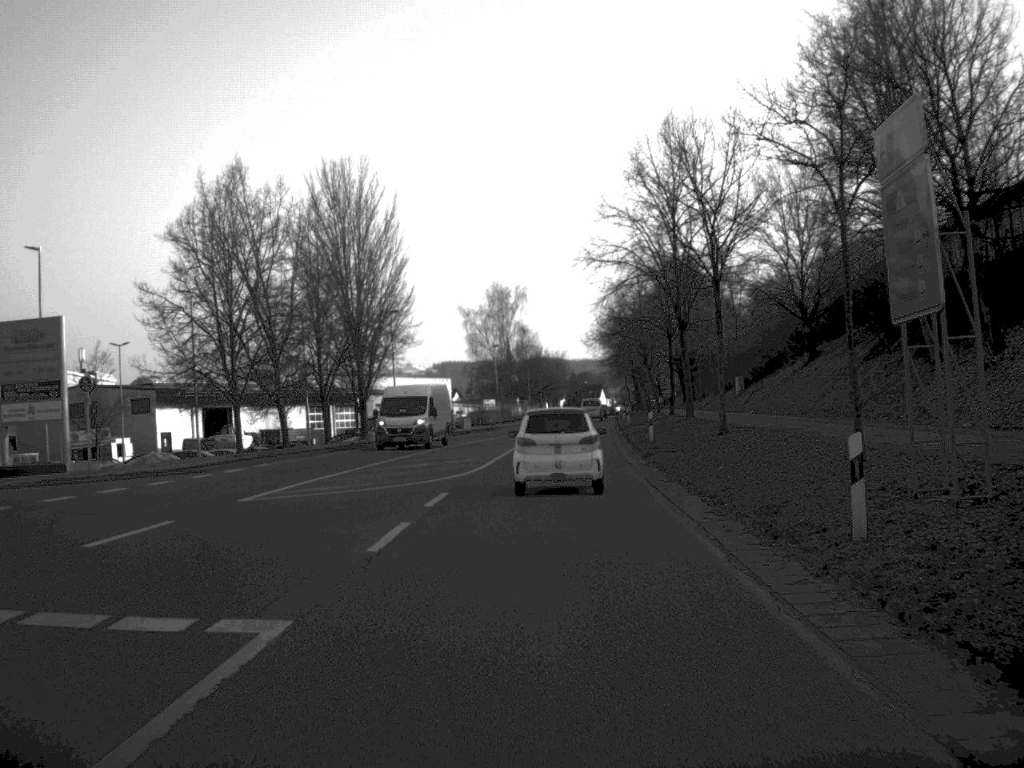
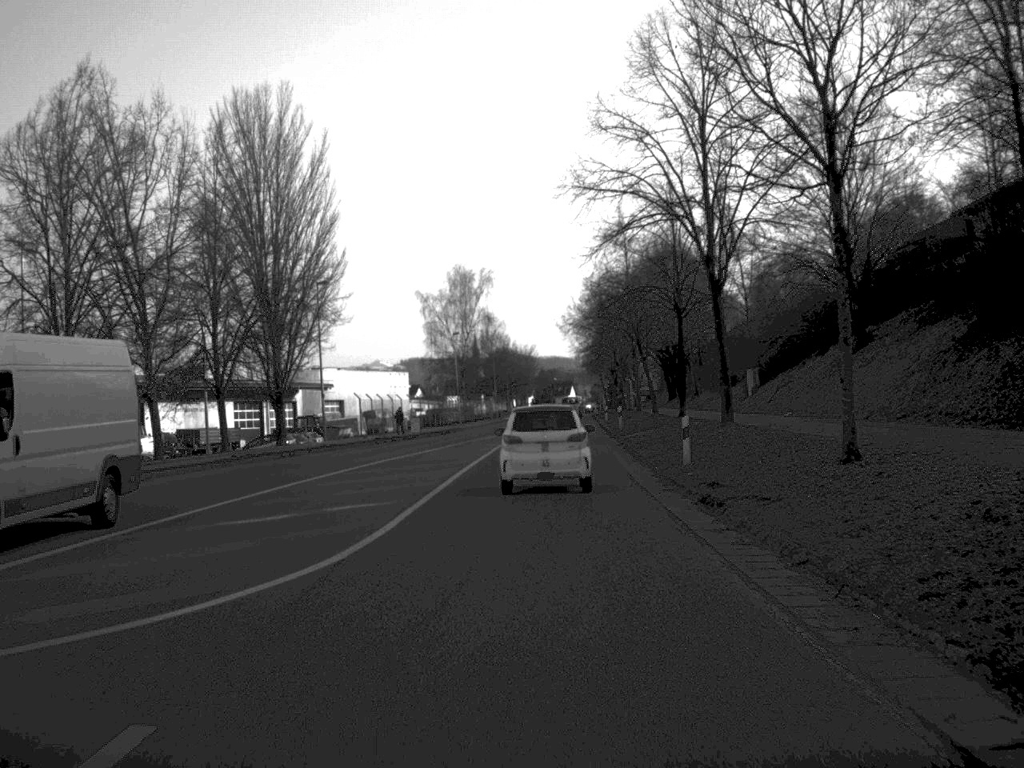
(+0.2, +16.6) m; +1°
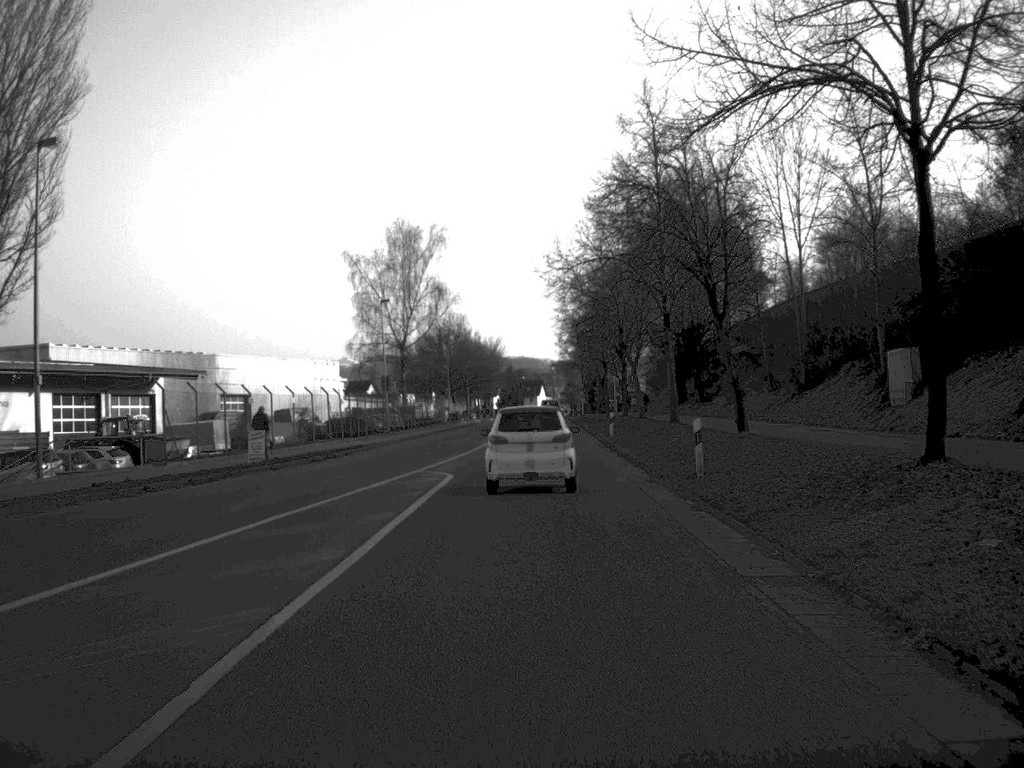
(+0.5, +33.3) m; +1°
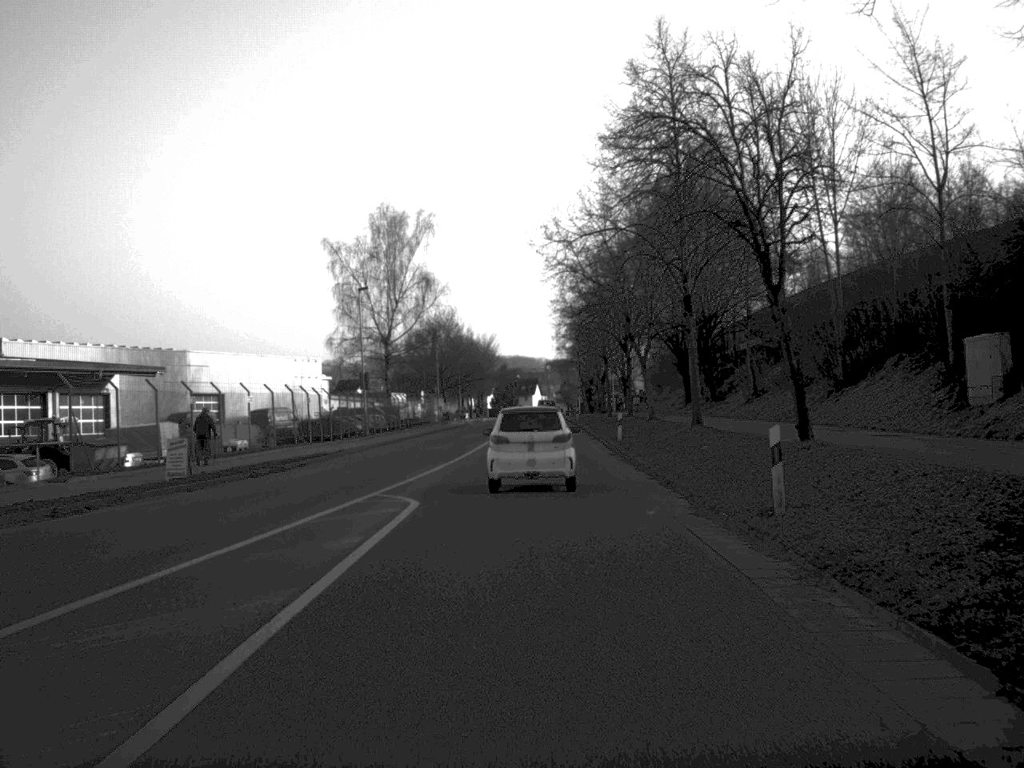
(0.0, +7.5) m; 0°
